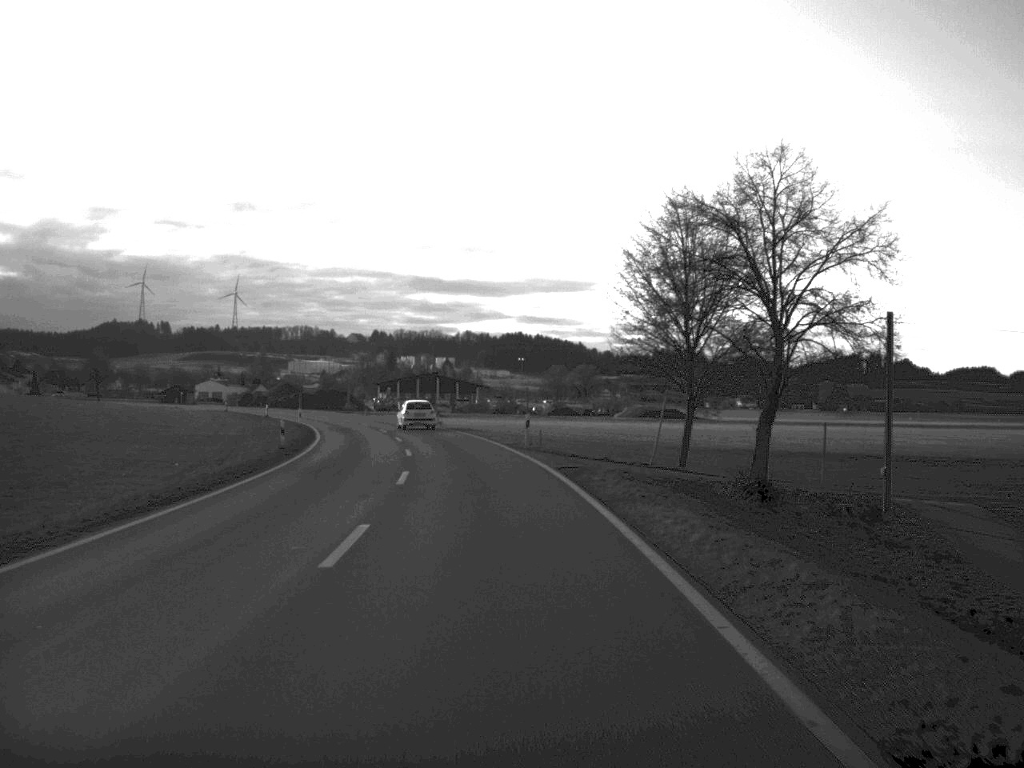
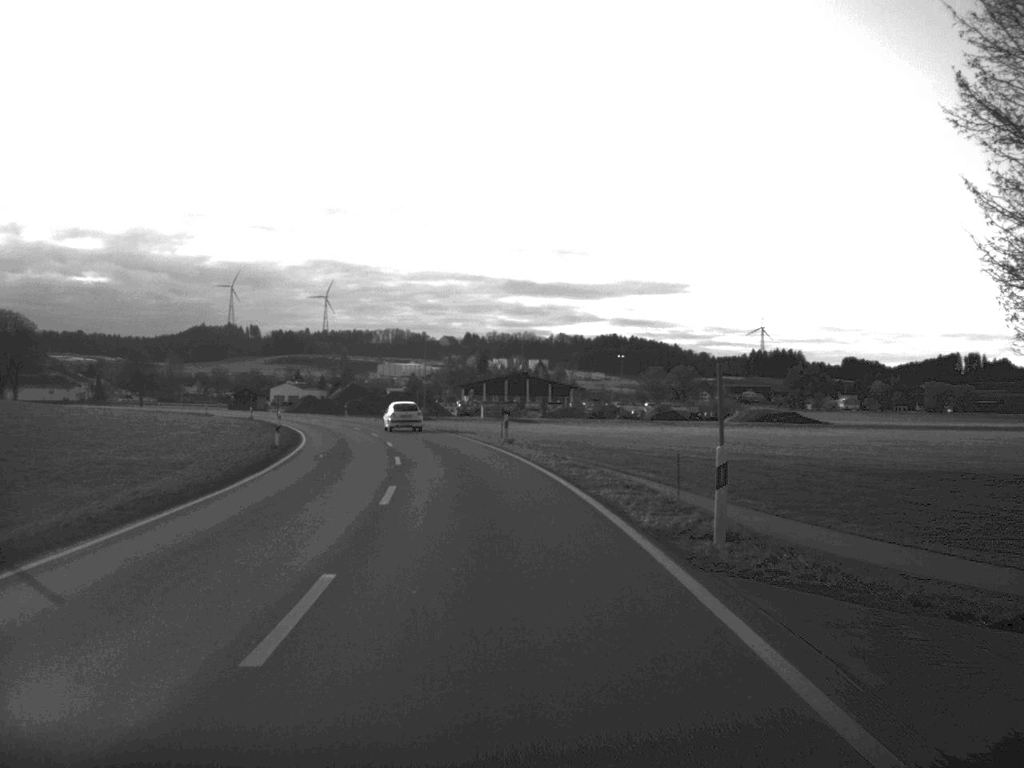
(-1.0, +28.0) m; -4°
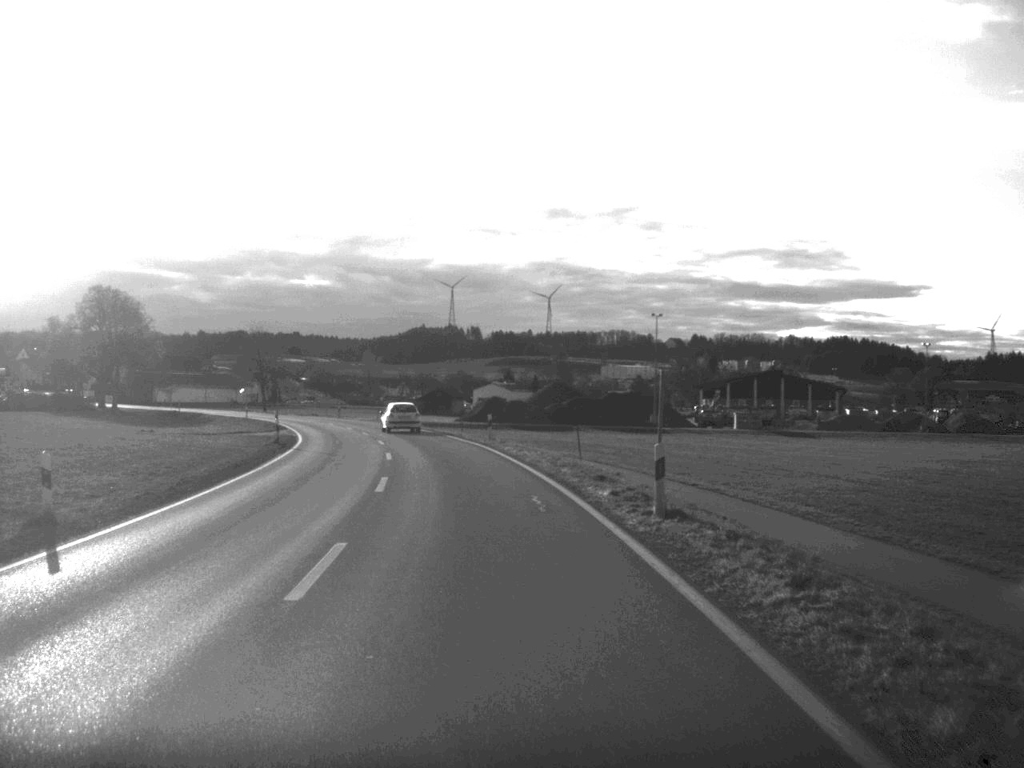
(-5.0, +56.8) m; -10°
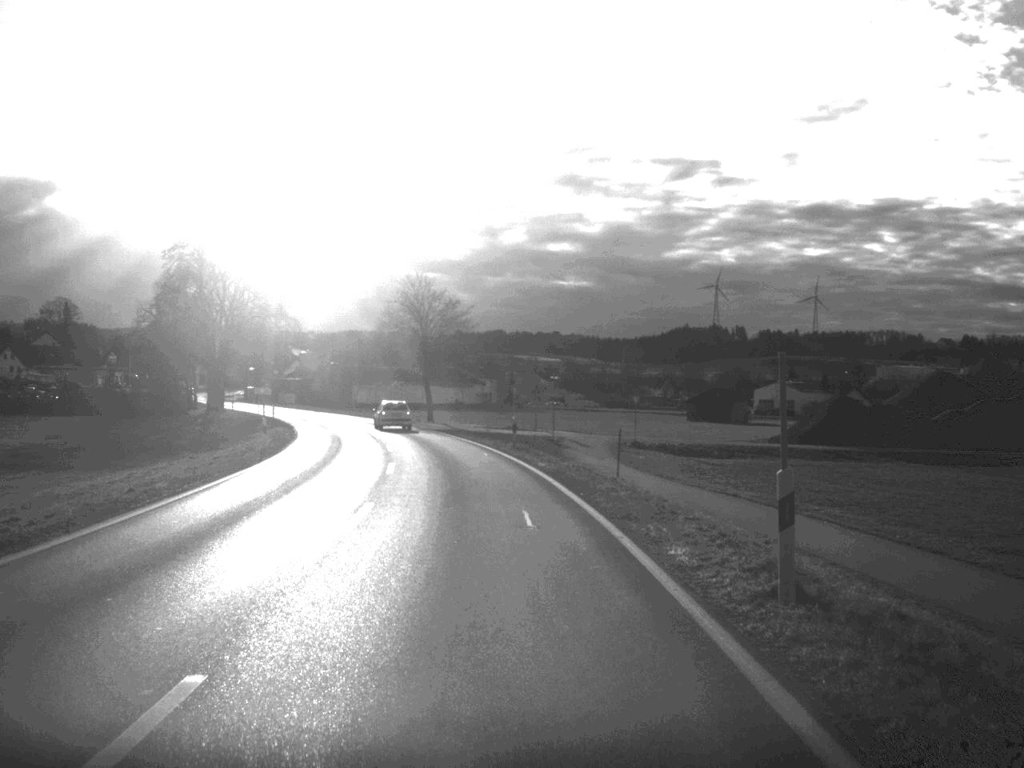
(-7.0, +66.3) m; -12°
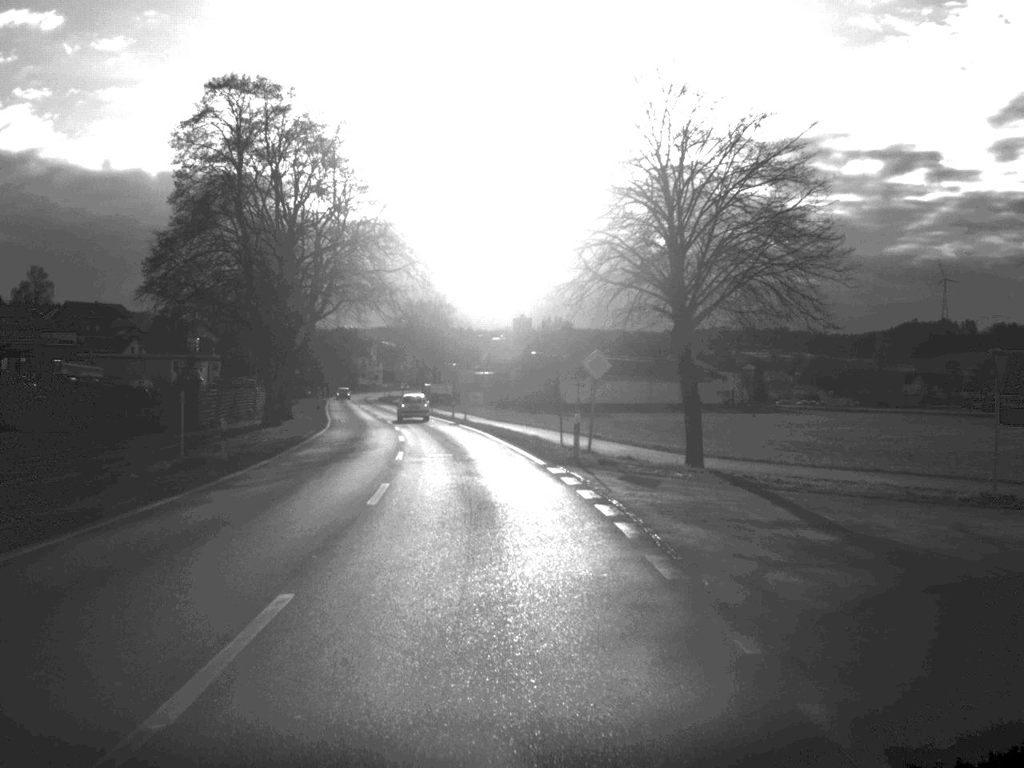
(-5.1, +56.4) m; -10°
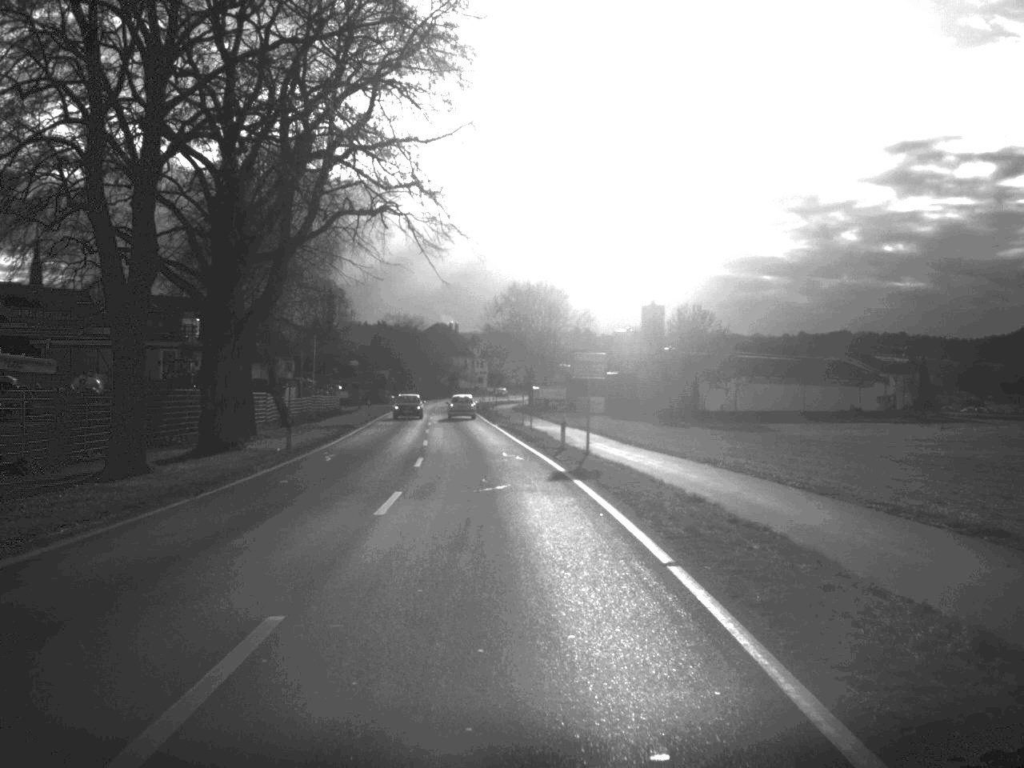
(-1.8, +36.7) m; -5°
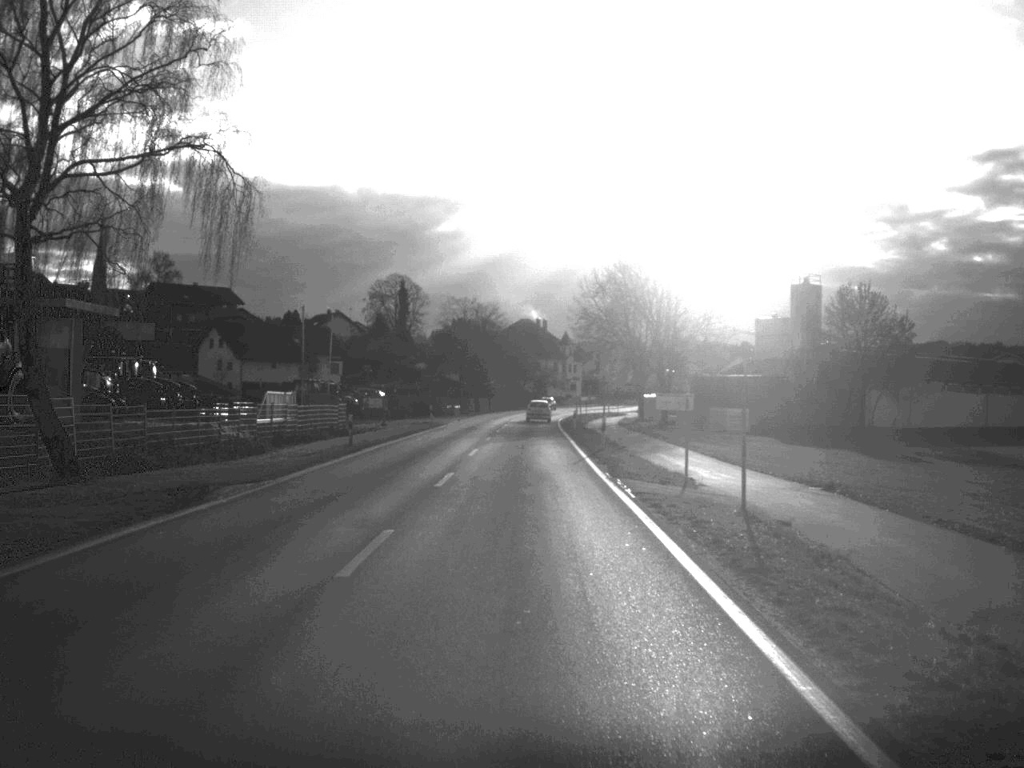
(-1.6, +41.1) m; -4°
